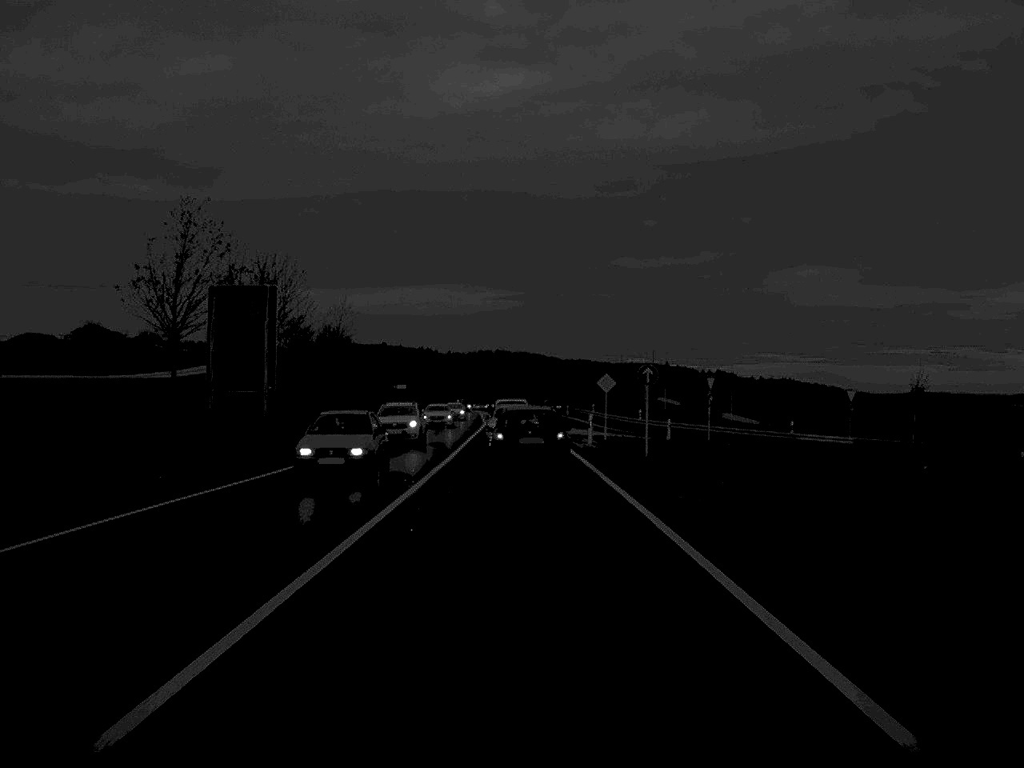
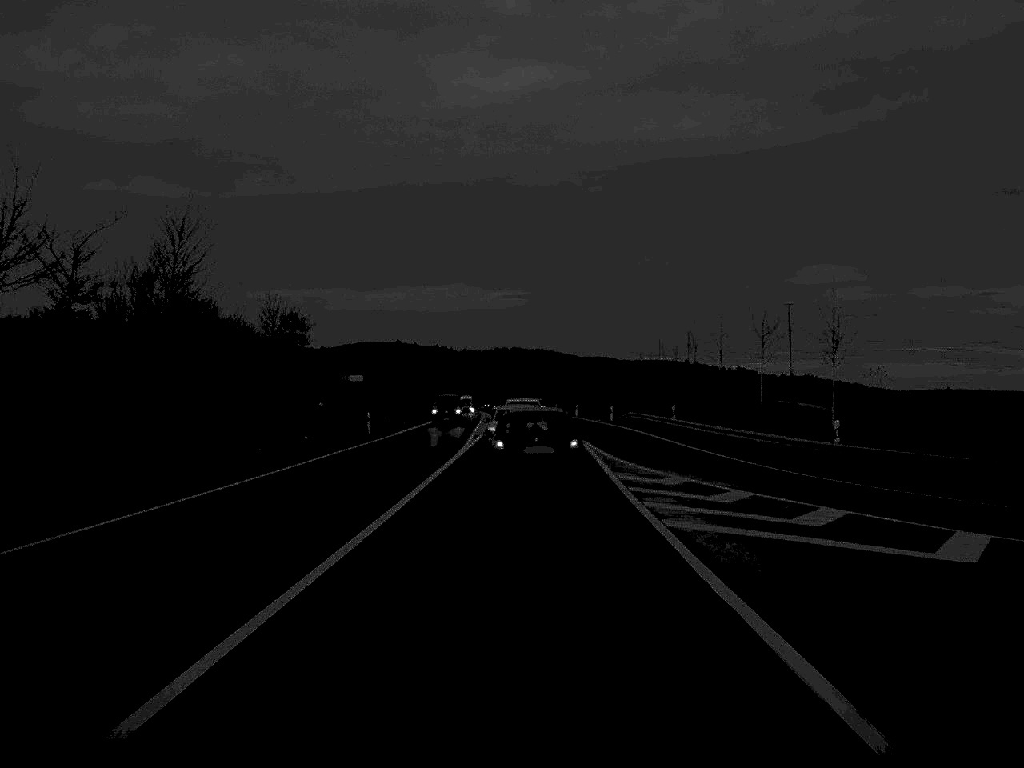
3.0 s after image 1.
(-0.3, +48.3) m; -1°
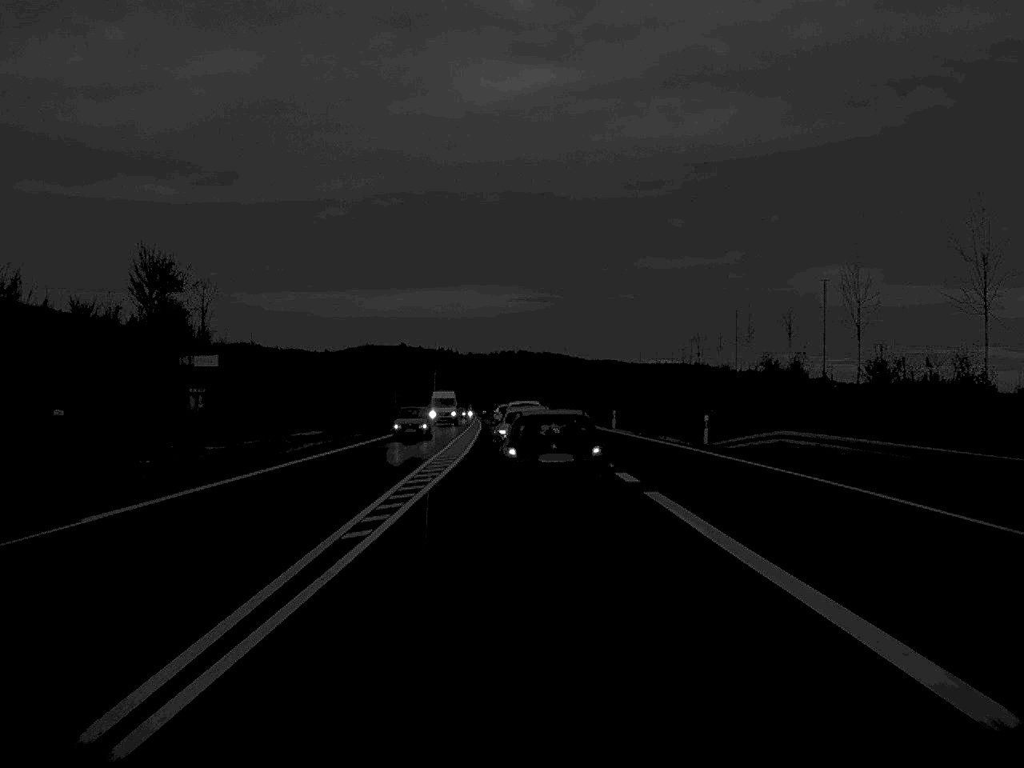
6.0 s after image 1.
(-0.1, +44.1) m; 0°
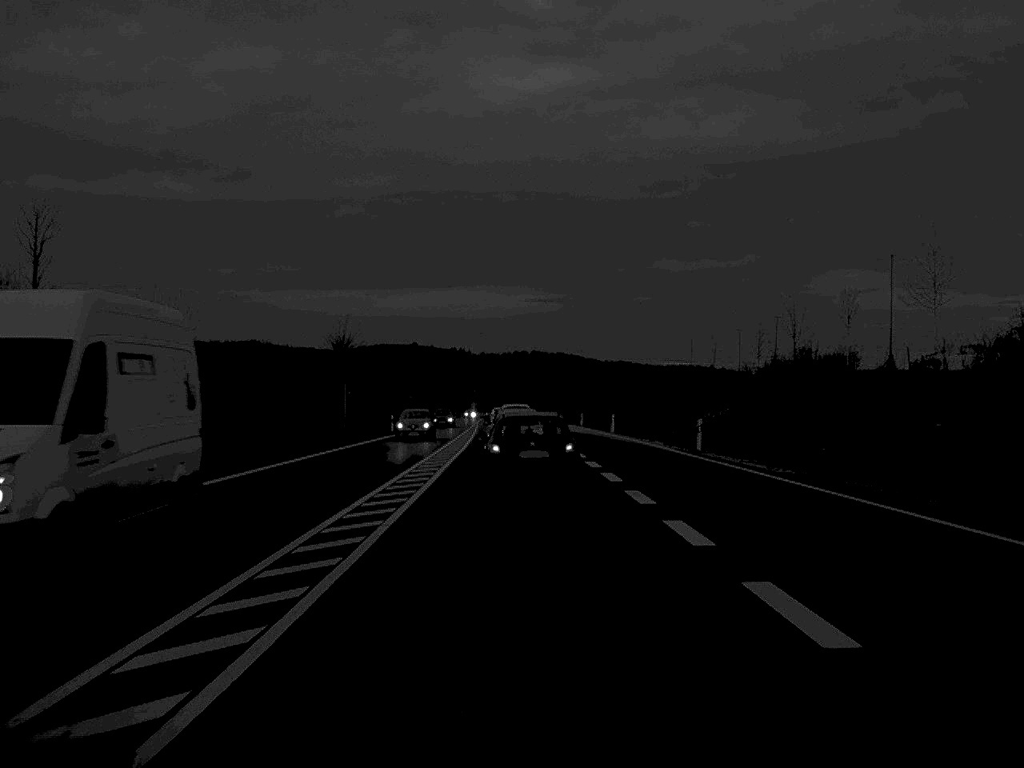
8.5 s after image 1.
(-0.1, +34.4) m; -1°
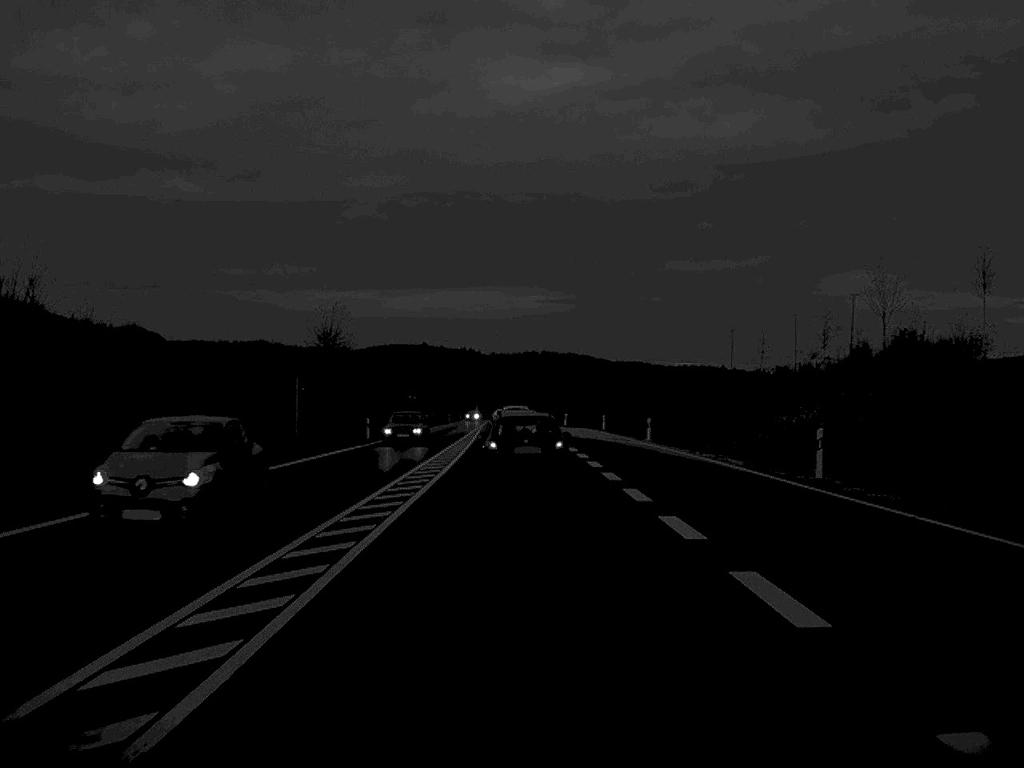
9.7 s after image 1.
(-0.1, +17.1) m; 0°
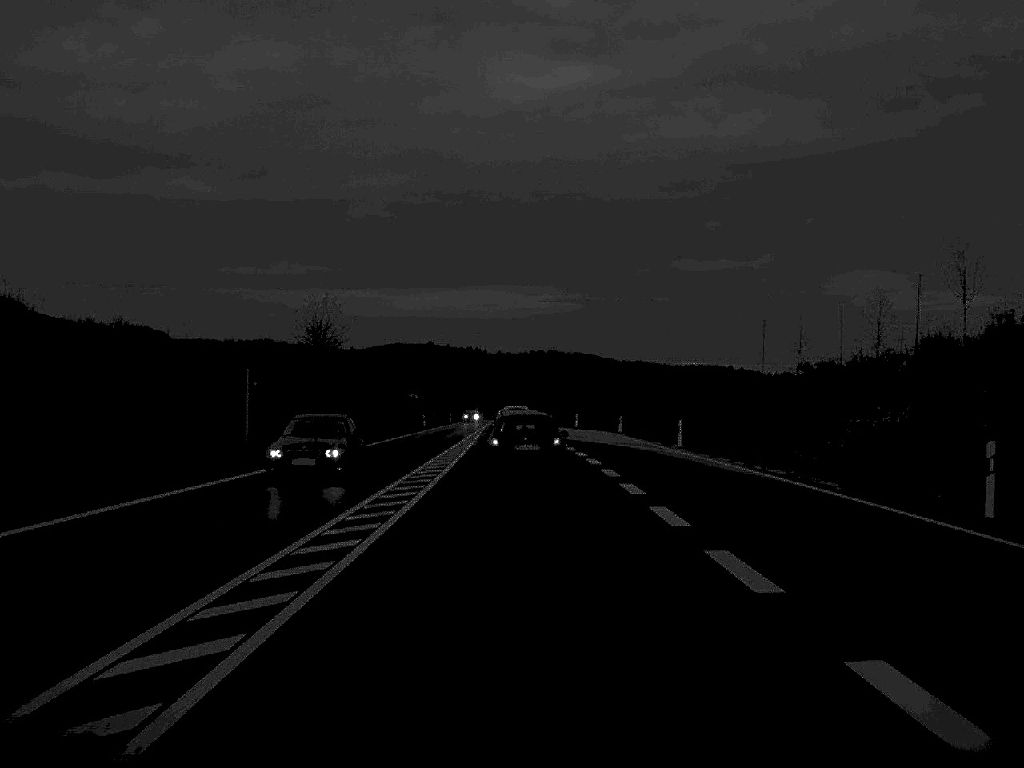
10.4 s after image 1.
(0.0, +10.2) m; 0°
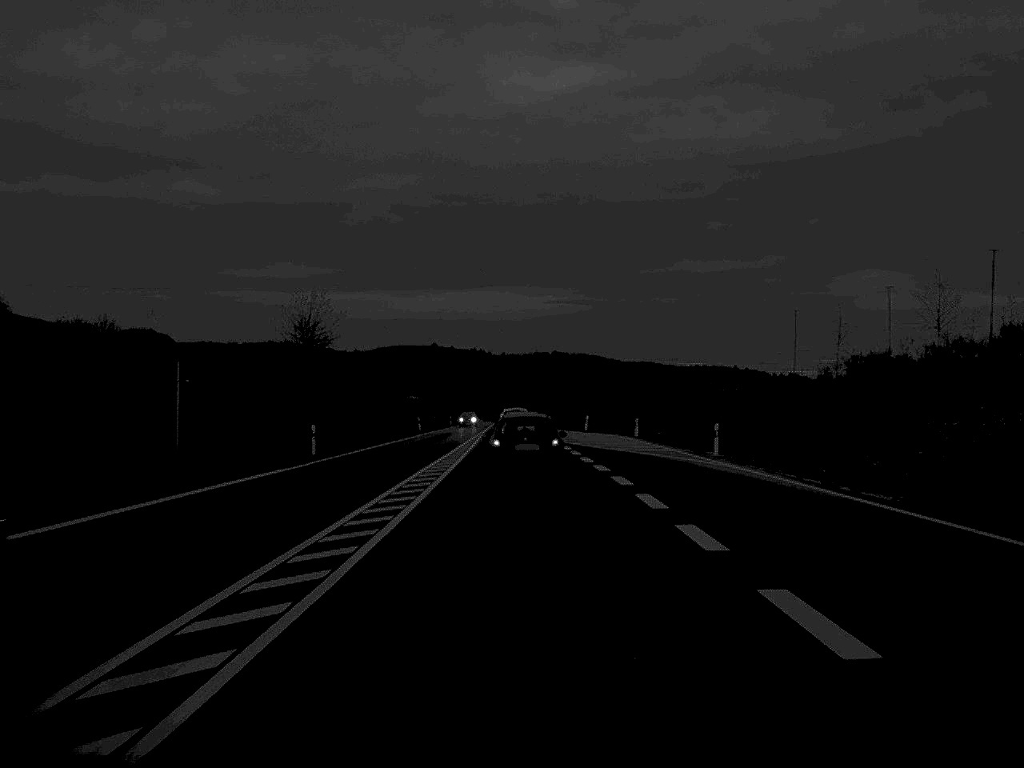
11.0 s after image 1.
(0.0, +8.8) m; 0°
